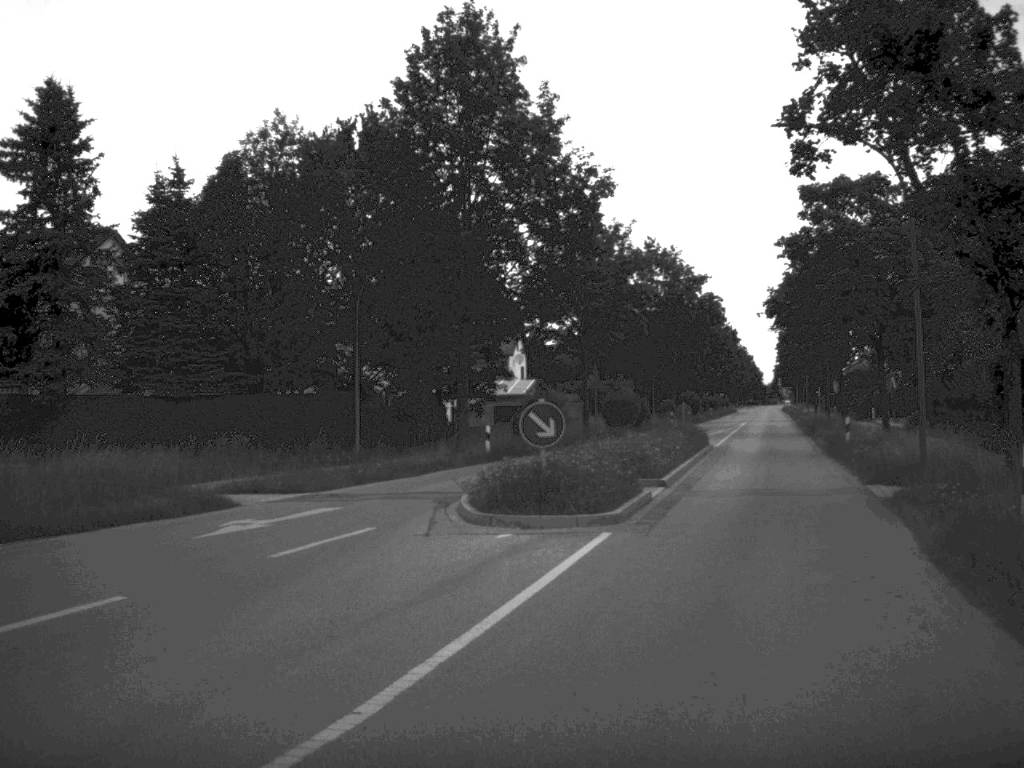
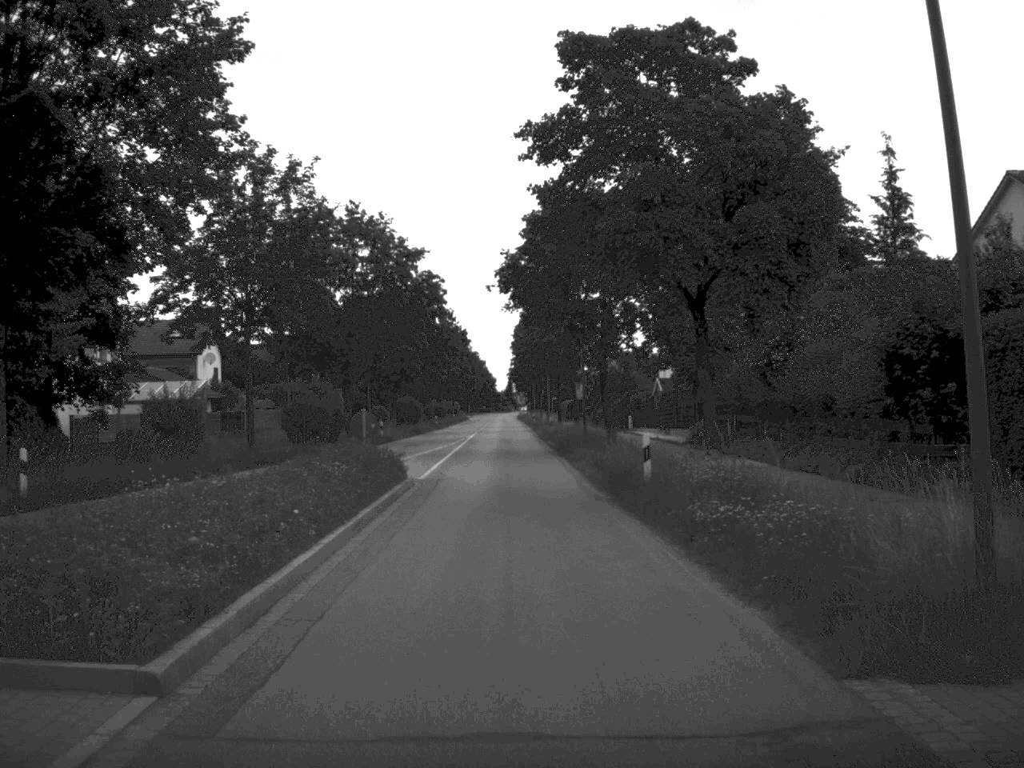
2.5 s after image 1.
(+2.6, +16.6) m; +11°
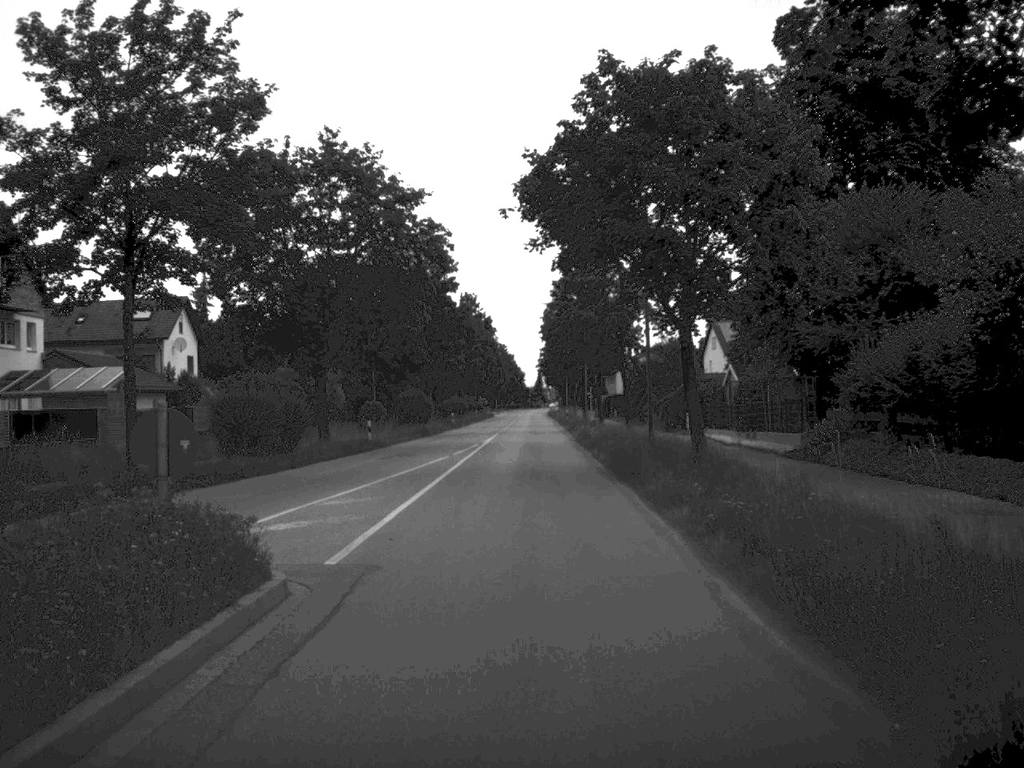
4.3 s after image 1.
(-0.2, +16.2) m; -1°
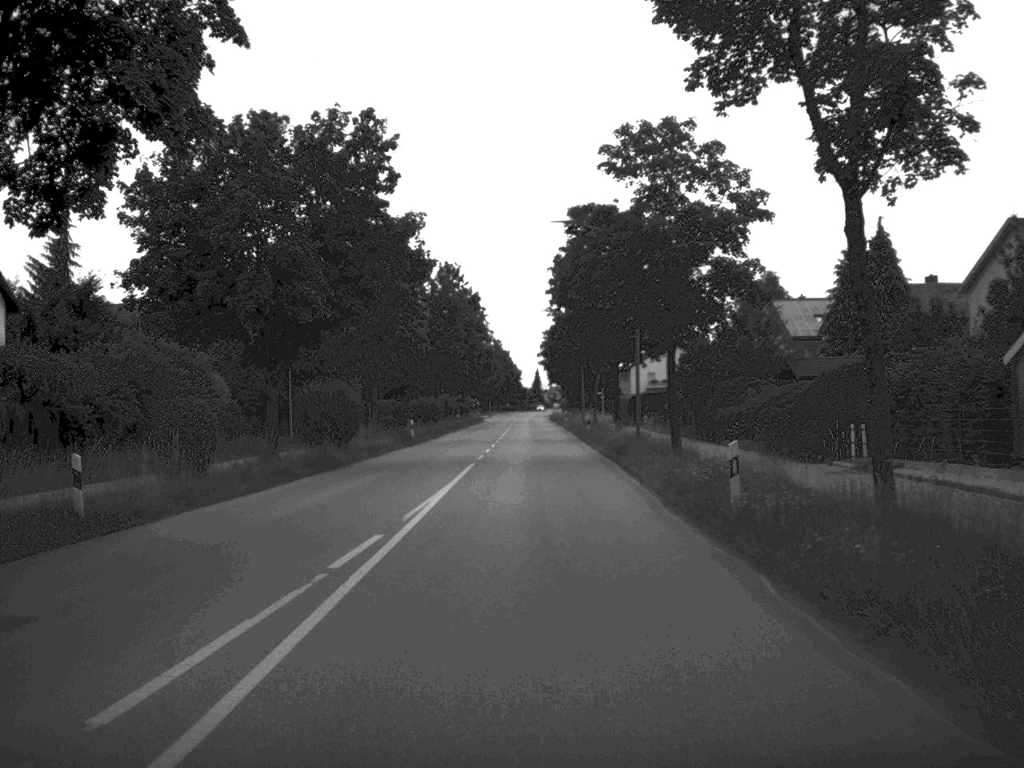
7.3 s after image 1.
(-0.2, +33.5) m; 0°
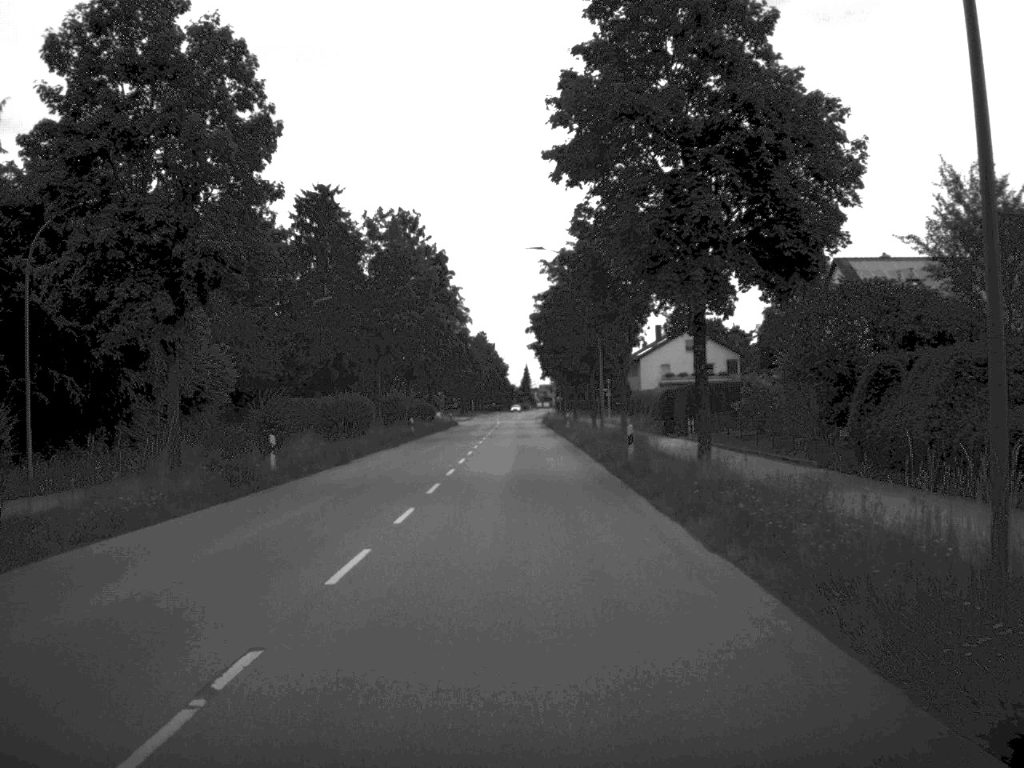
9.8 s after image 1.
(+0.3, +31.4) m; 0°
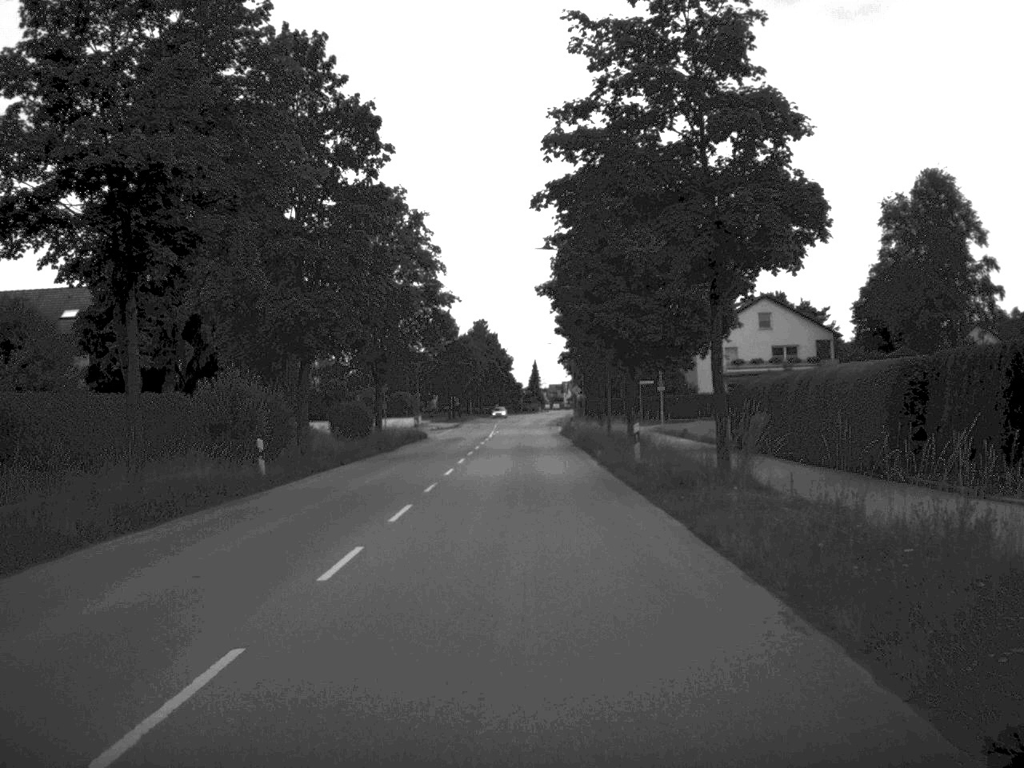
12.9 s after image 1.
(-0.1, +41.7) m; -1°
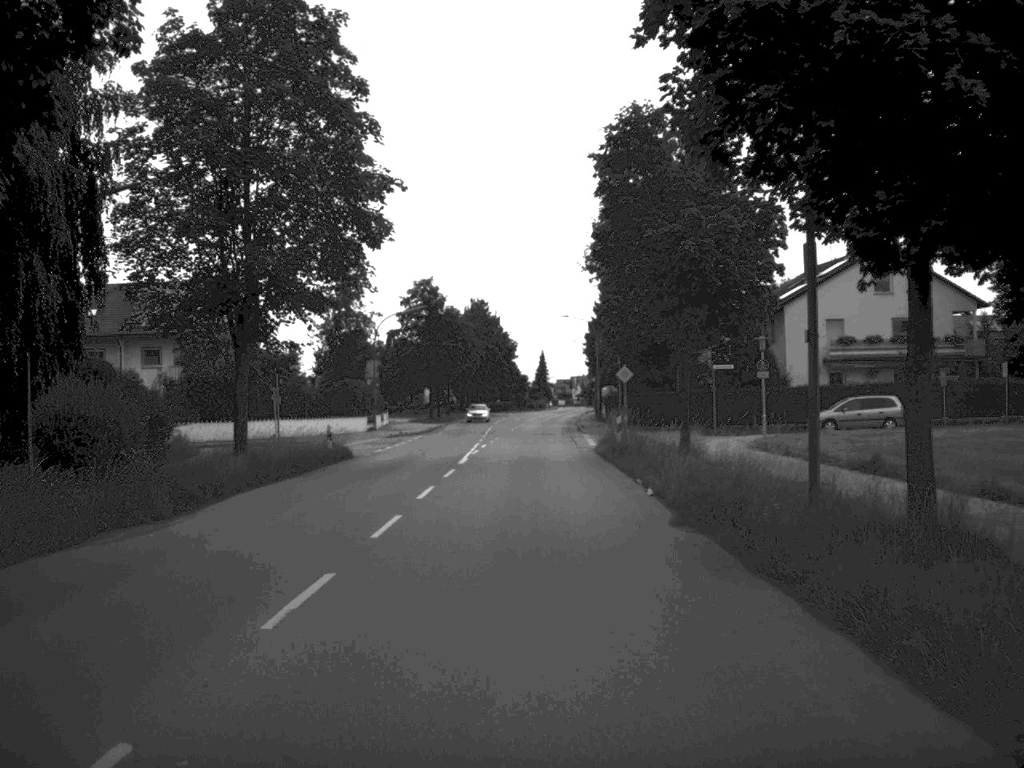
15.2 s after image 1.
(-0.1, +32.6) m; 0°
